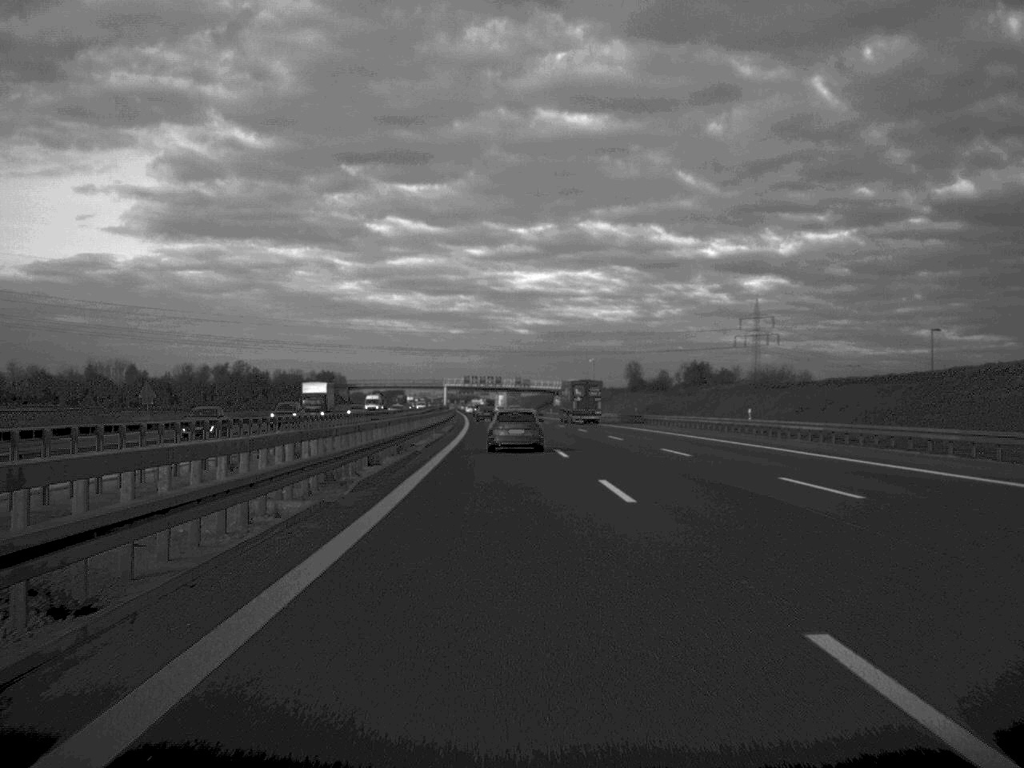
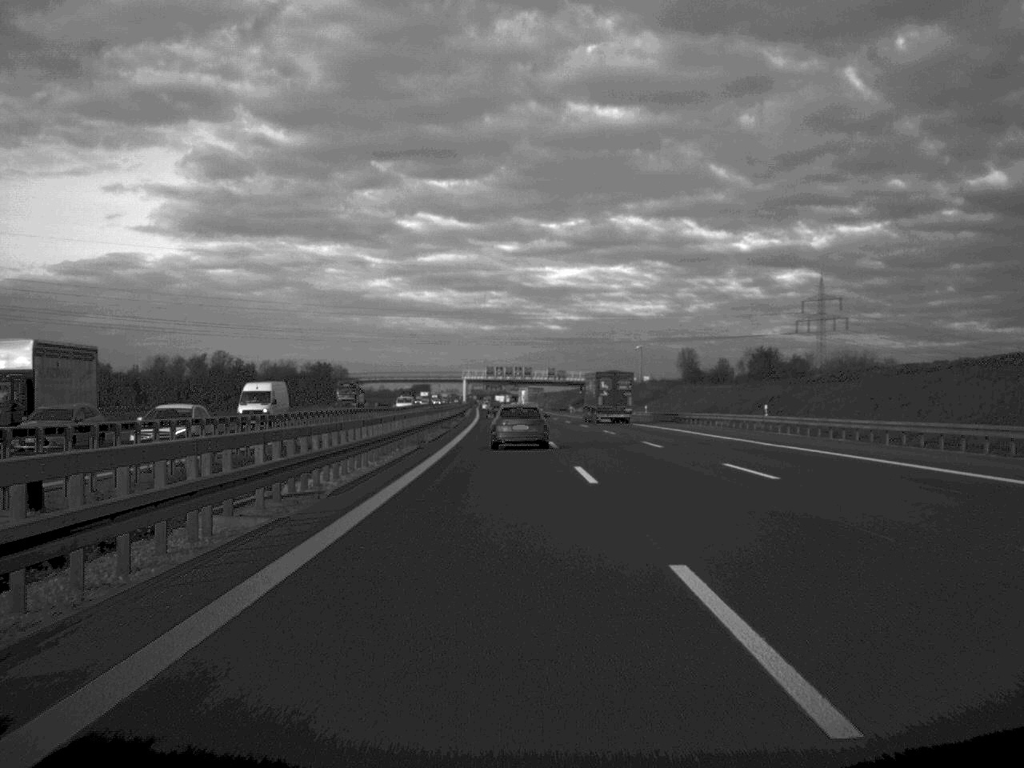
(-0.7, +50.4) m; -1°
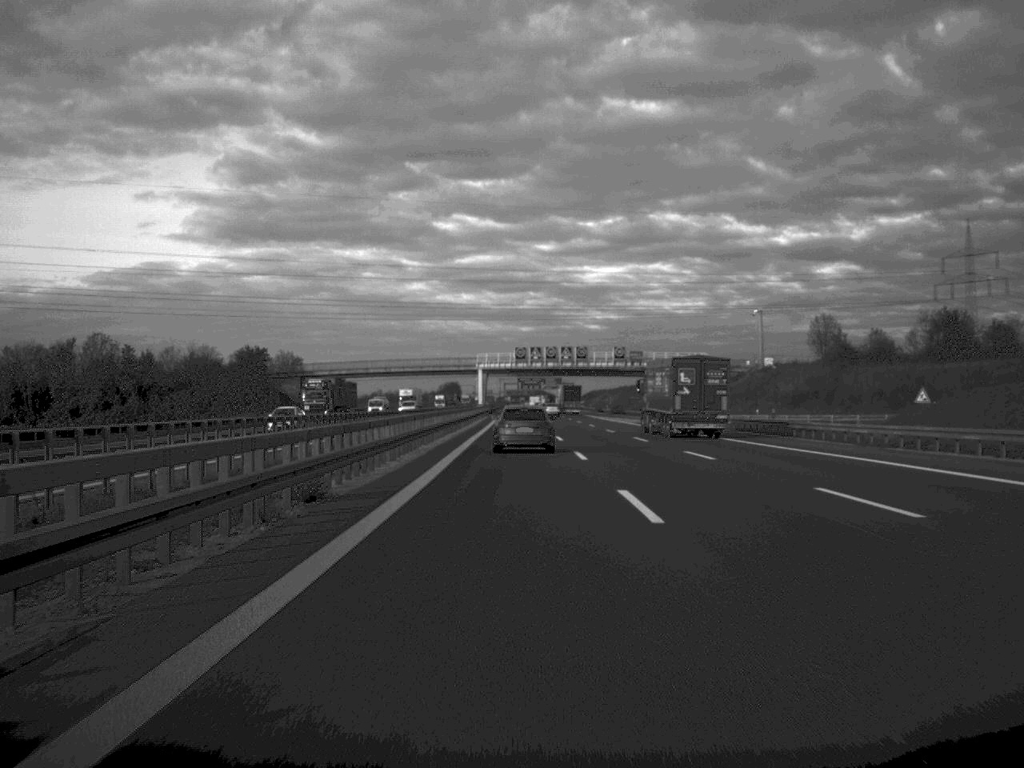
(-1.9, +98.1) m; -2°
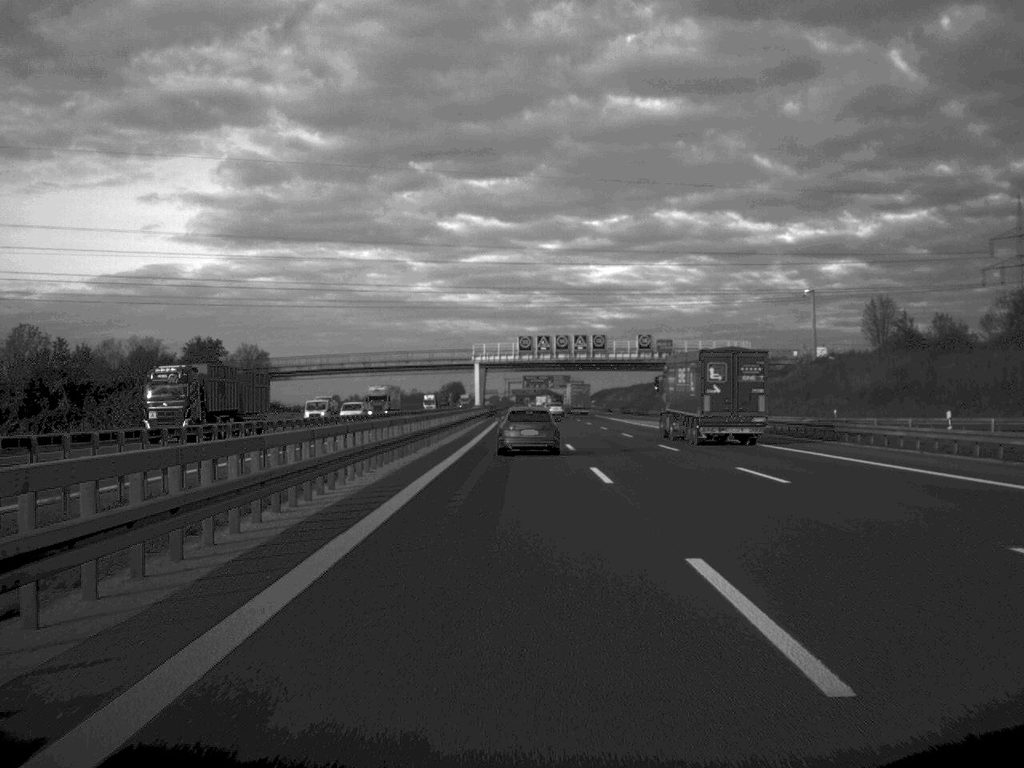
(-0.1, +27.3) m; 0°
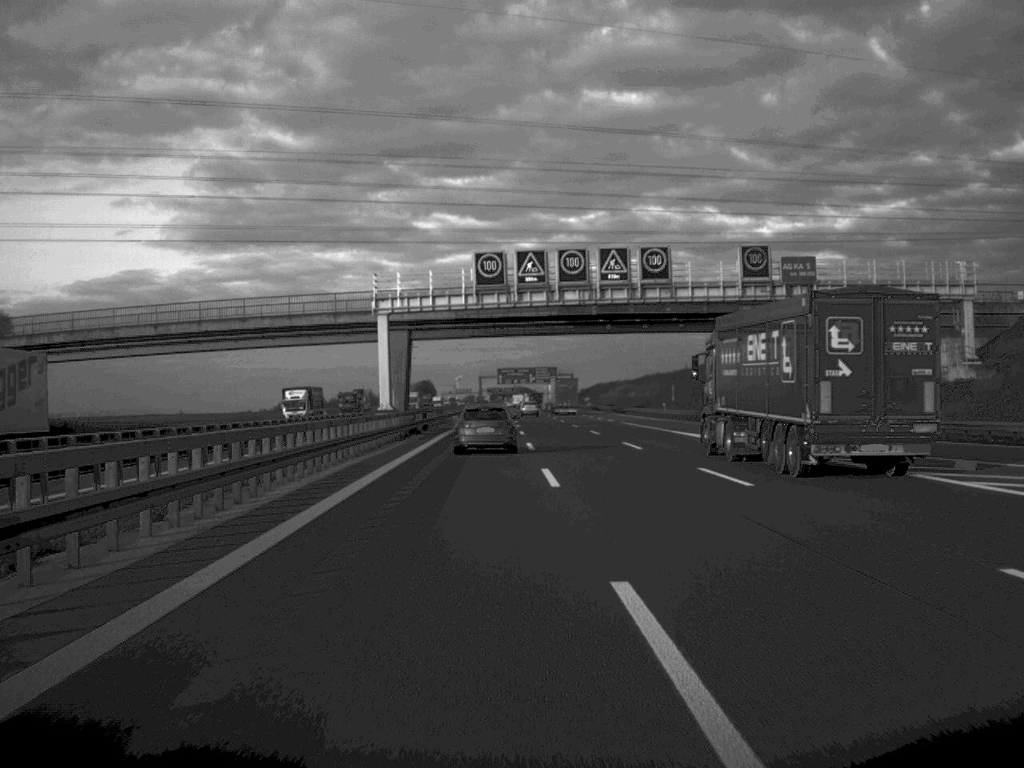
(+0.5, +73.8) m; +1°
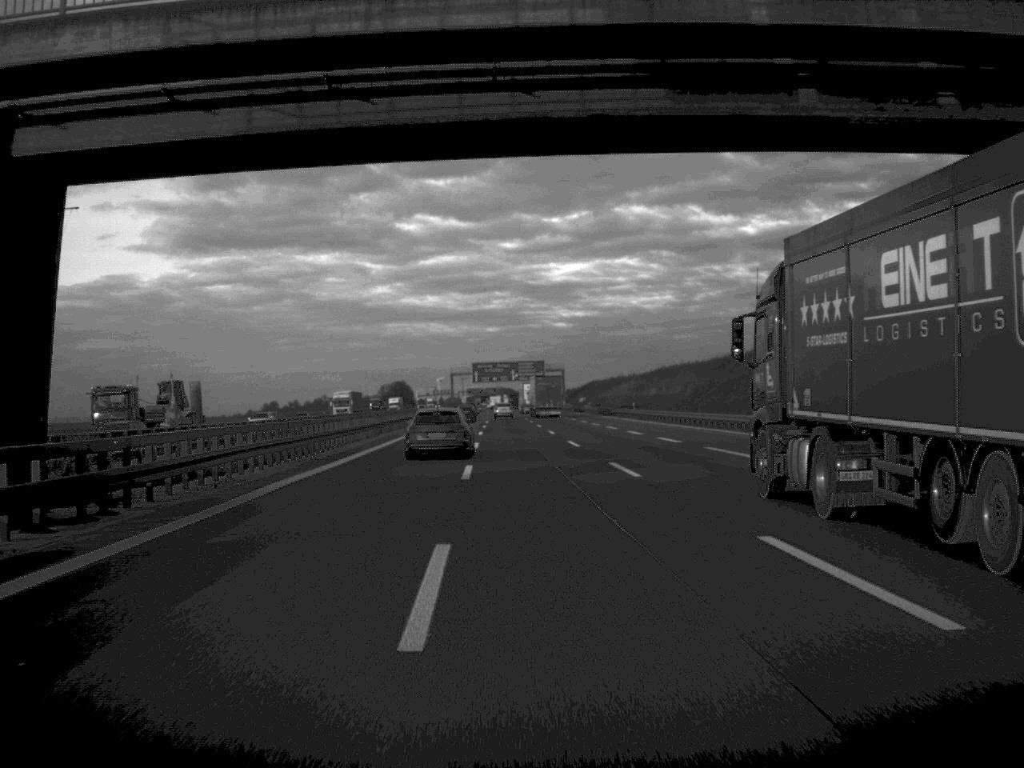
(+0.4, +51.0) m; +1°
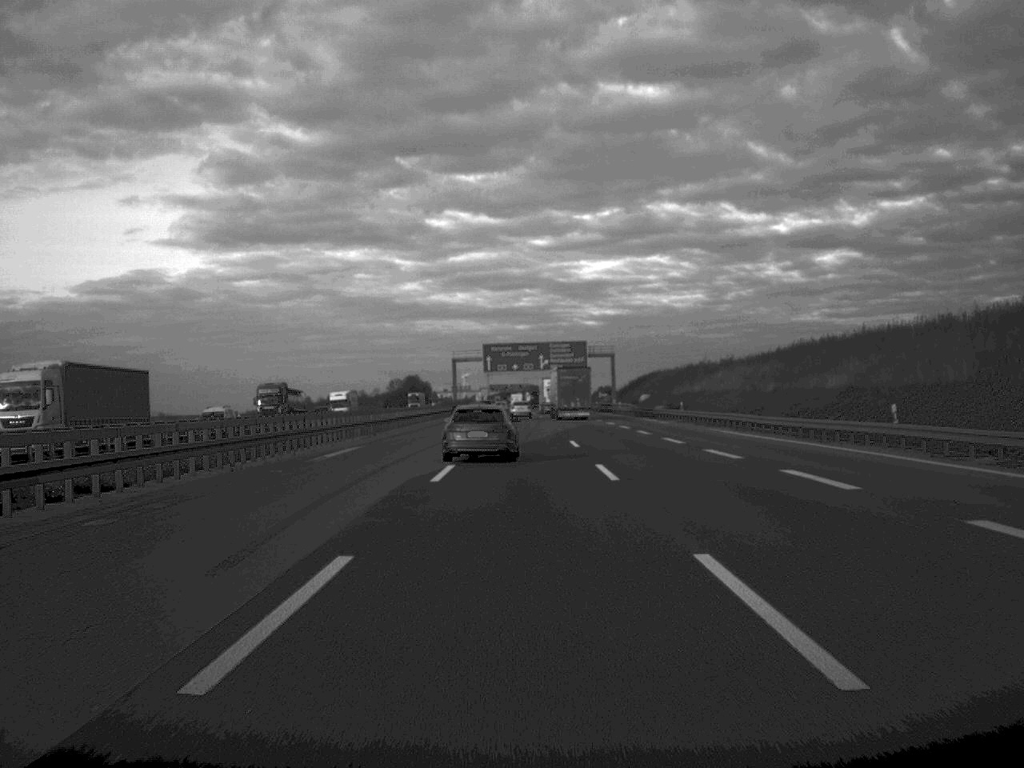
(-0.8, +73.0) m; -1°
